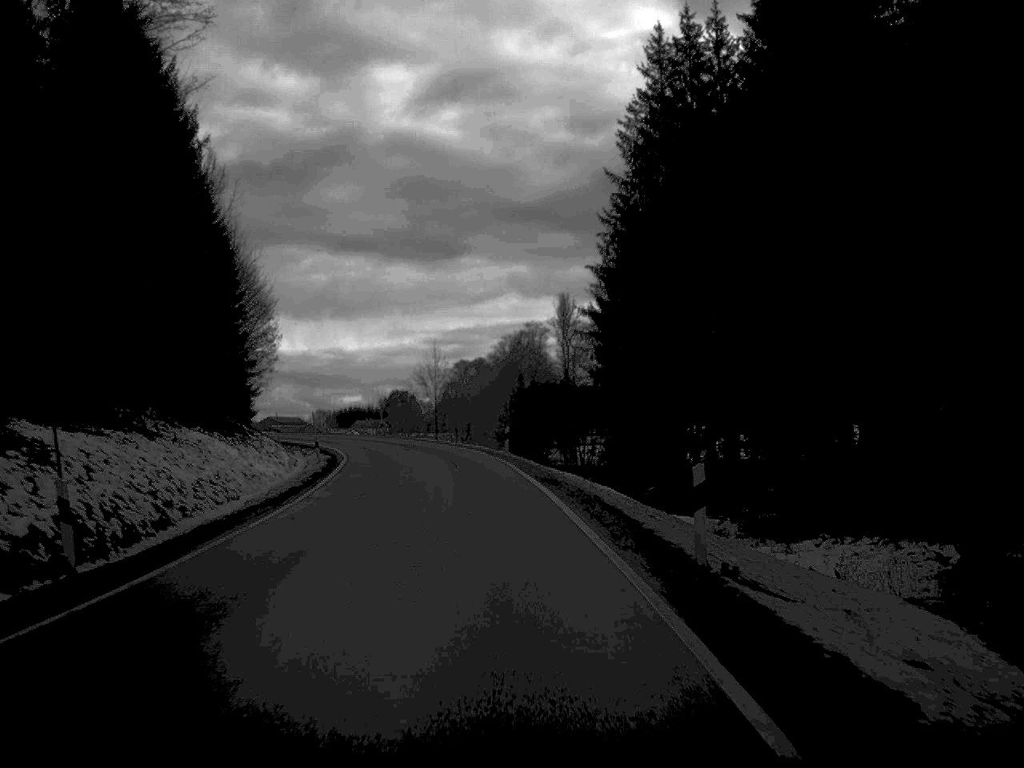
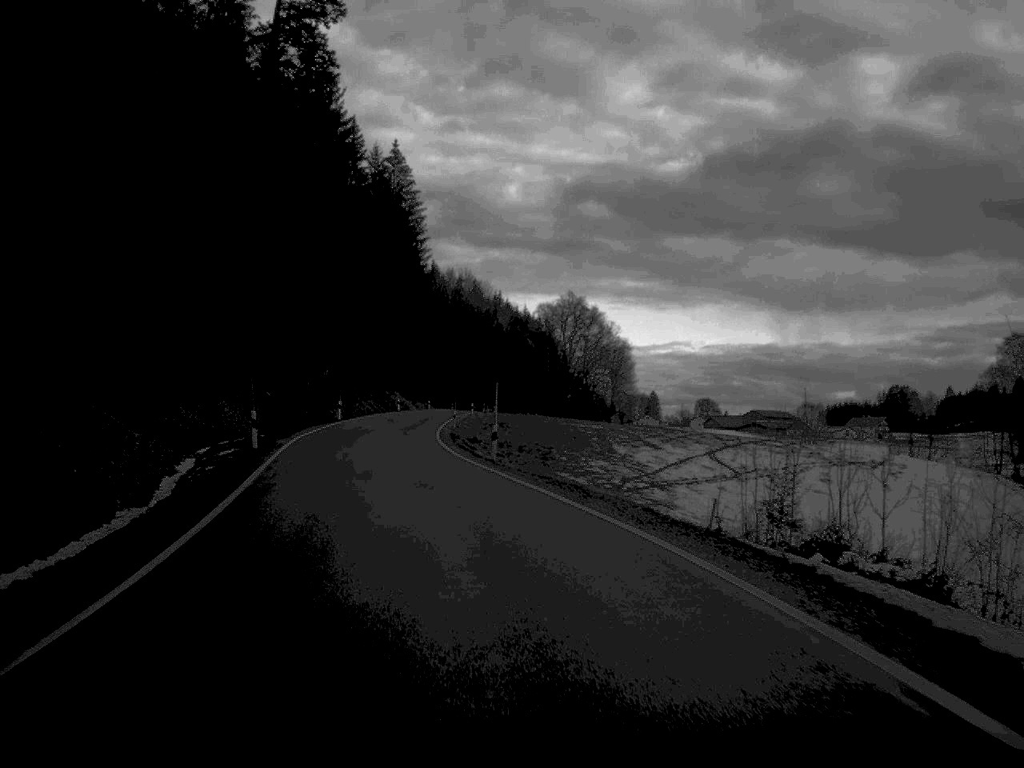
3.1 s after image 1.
(-12.4, +80.0) m; -23°
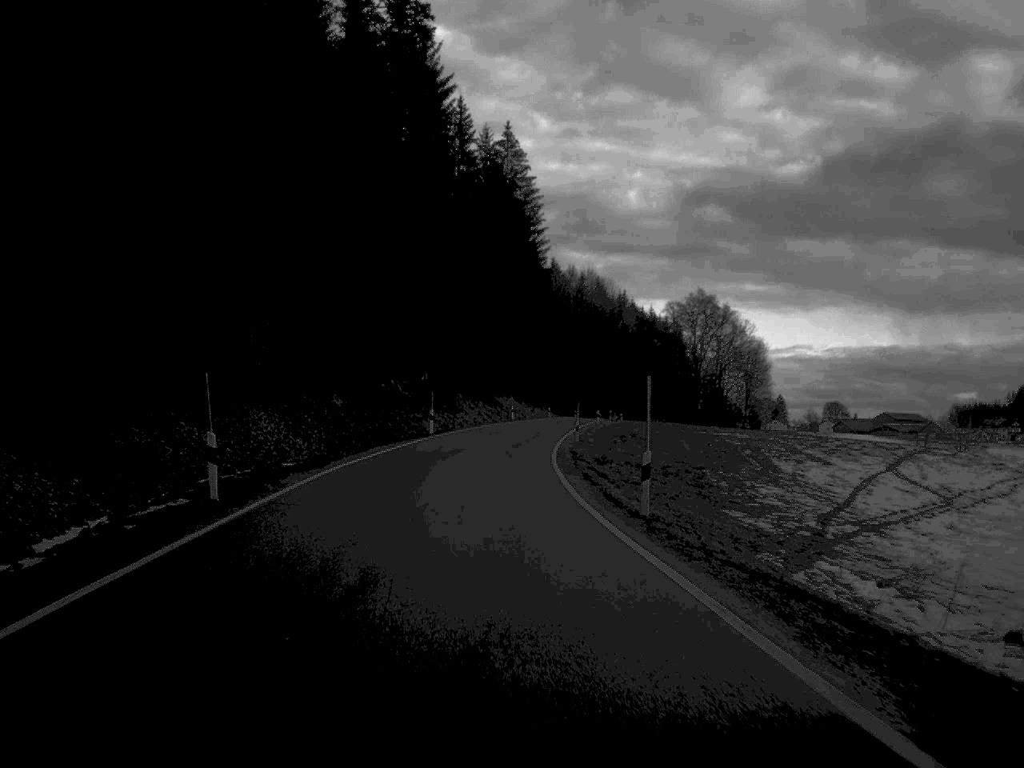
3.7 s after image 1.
(-0.8, +15.6) m; -5°
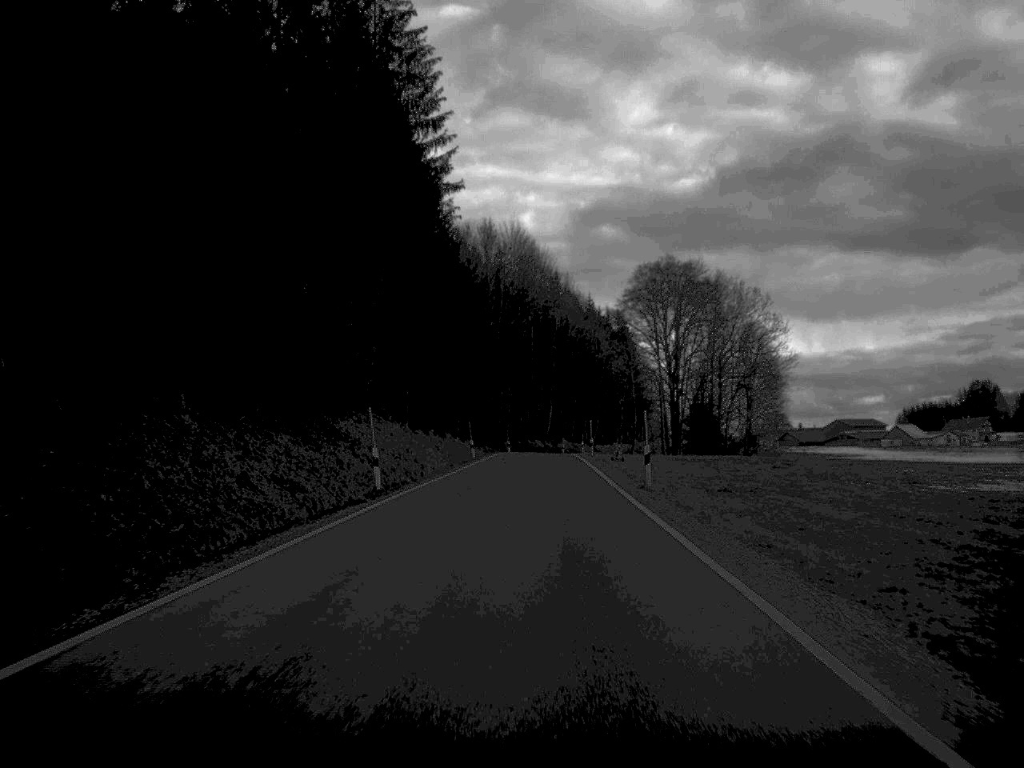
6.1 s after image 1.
(+0.8, +68.3) m; +5°
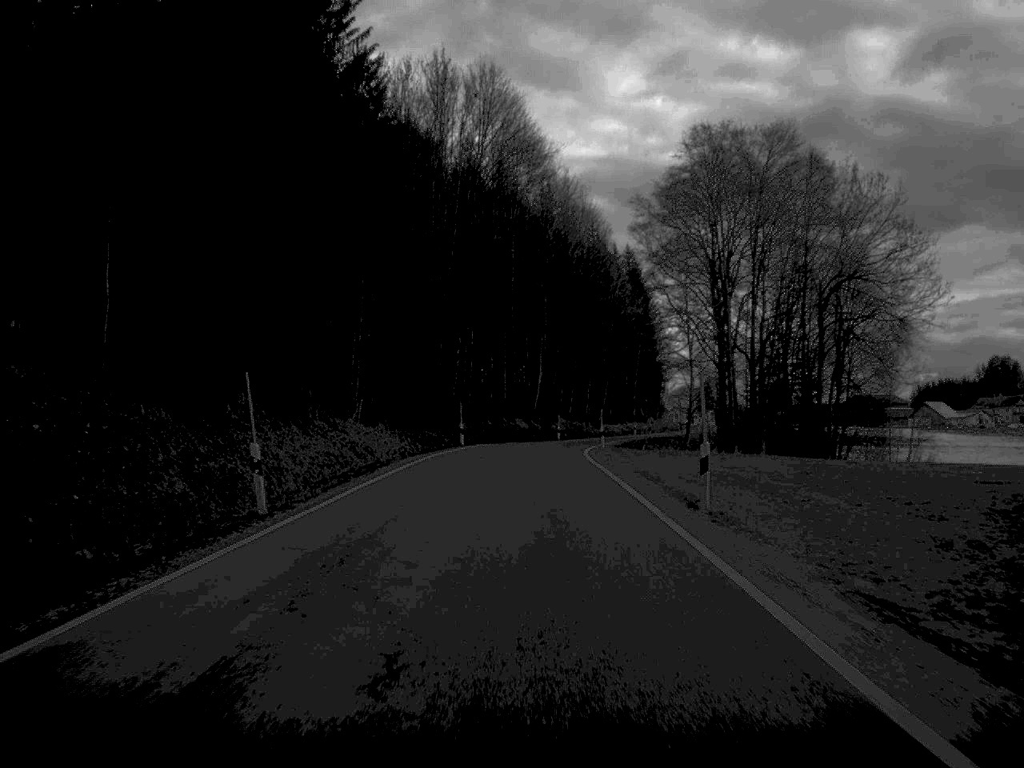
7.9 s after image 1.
(+0.6, +52.1) m; 0°
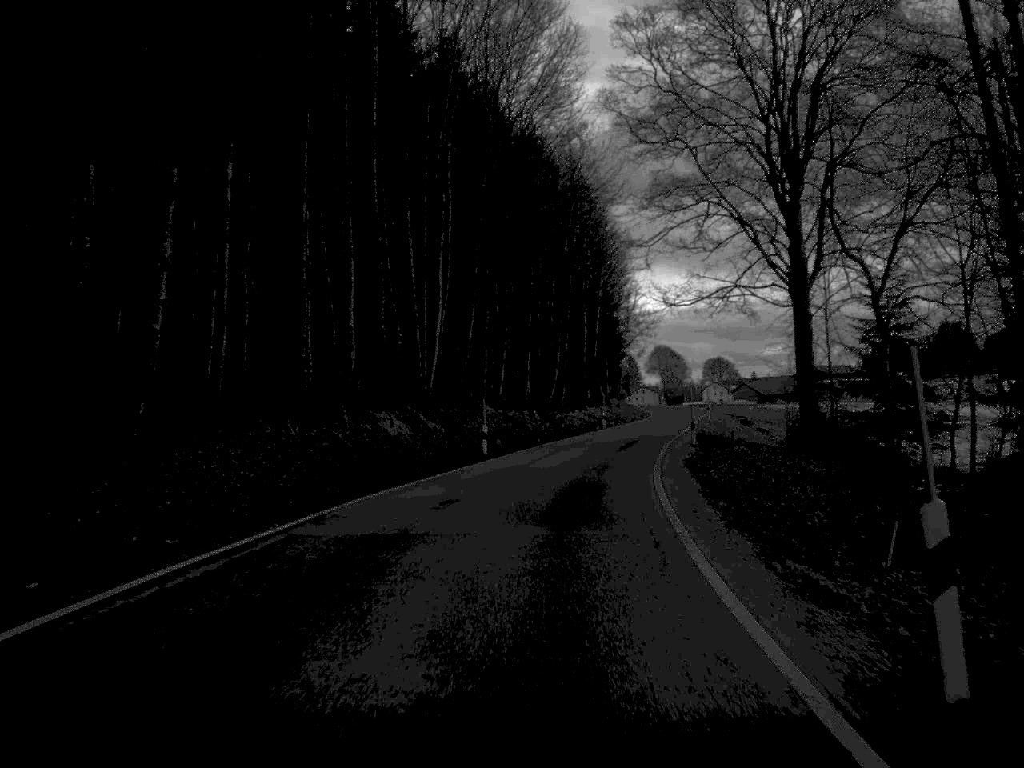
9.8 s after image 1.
(+1.0, +52.4) m; +4°
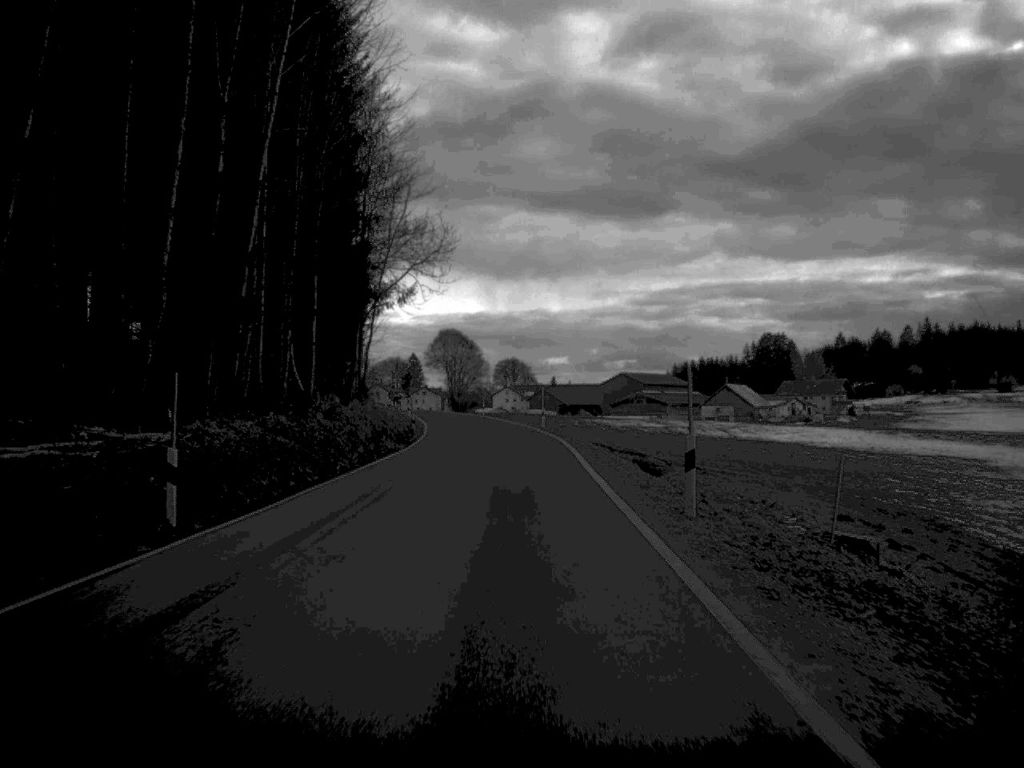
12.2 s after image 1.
(+6.6, +64.8) m; +9°
